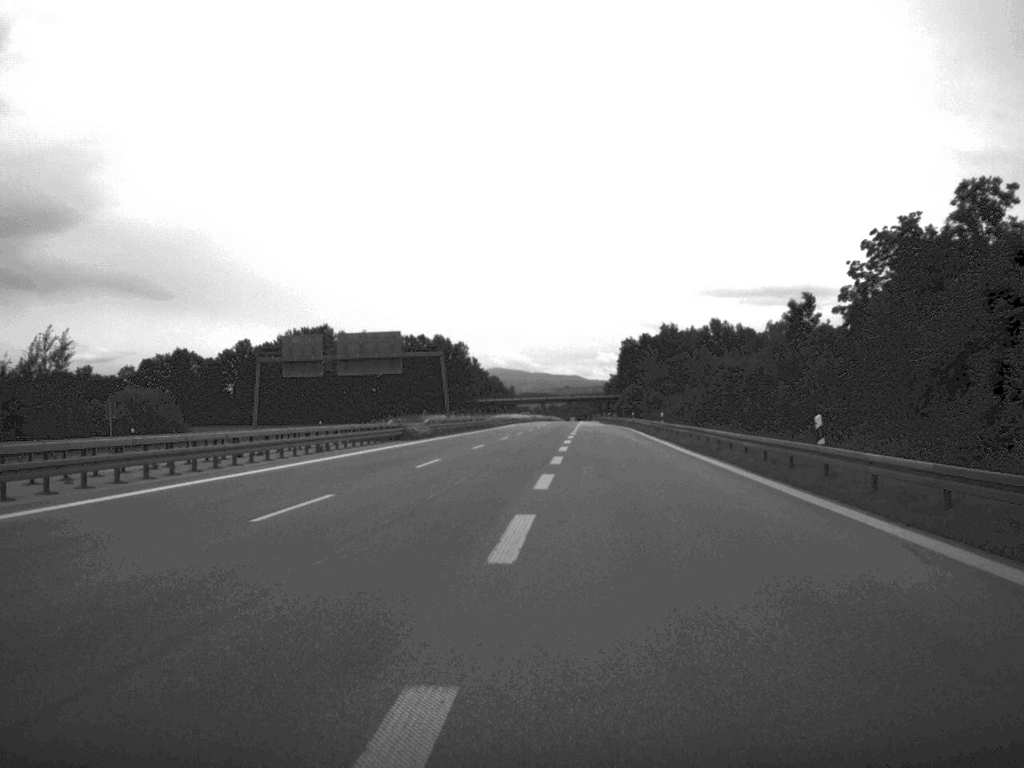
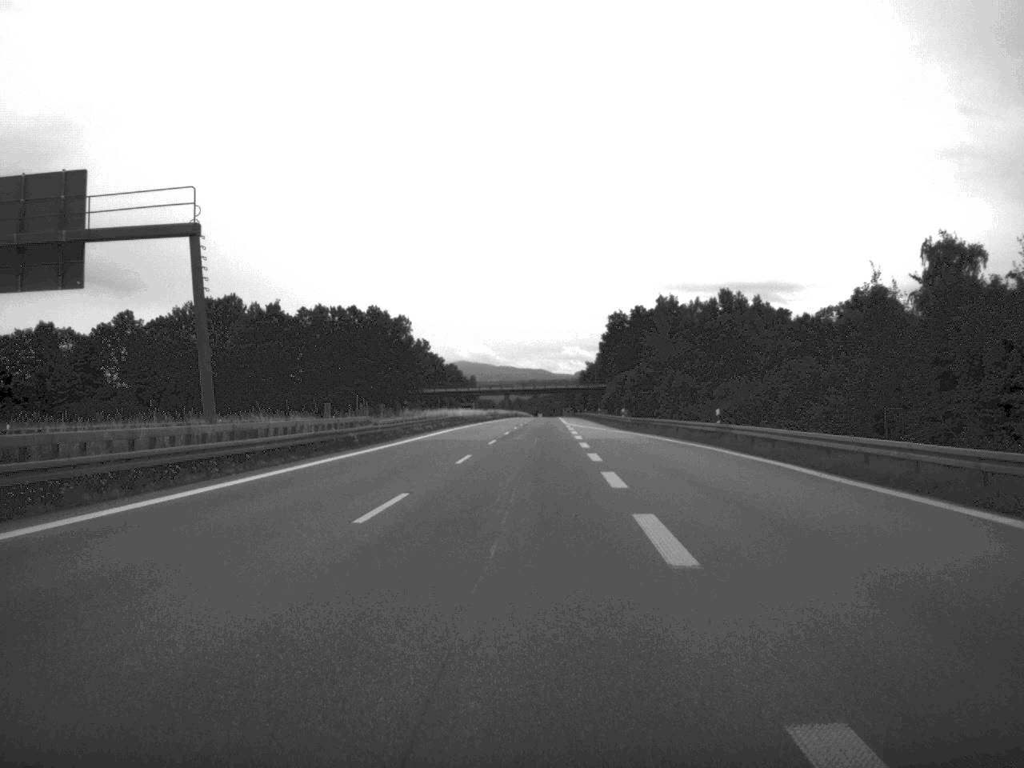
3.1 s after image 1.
(+1.1, +72.0) m; +1°
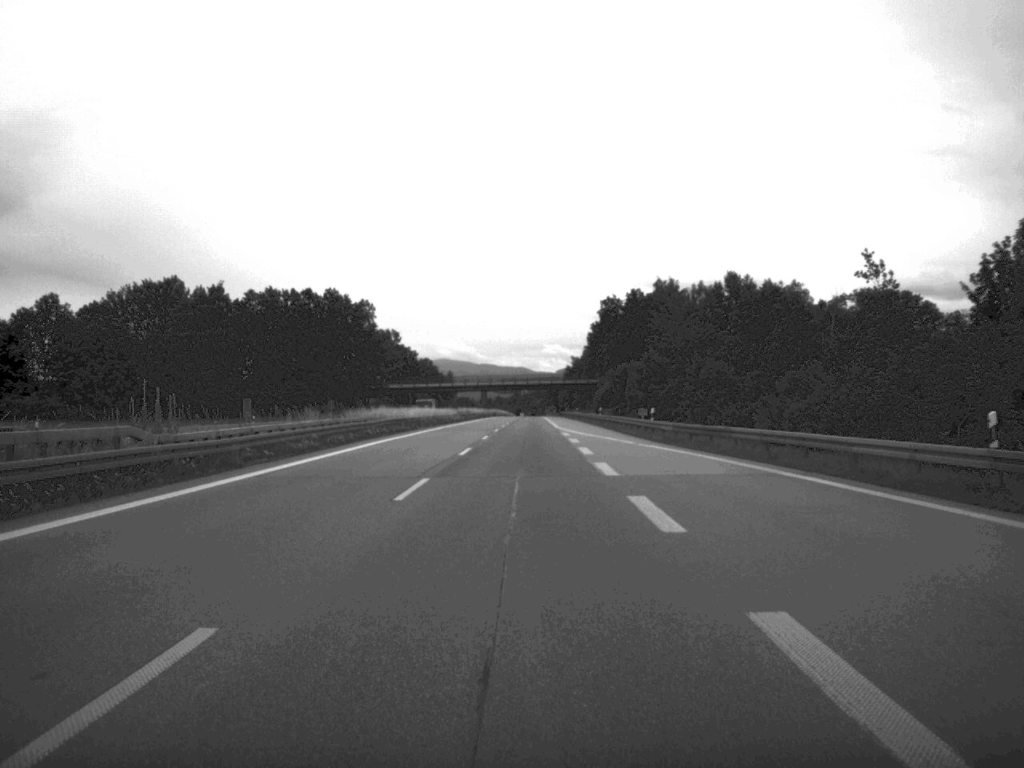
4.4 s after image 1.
(+0.2, +32.2) m; +1°
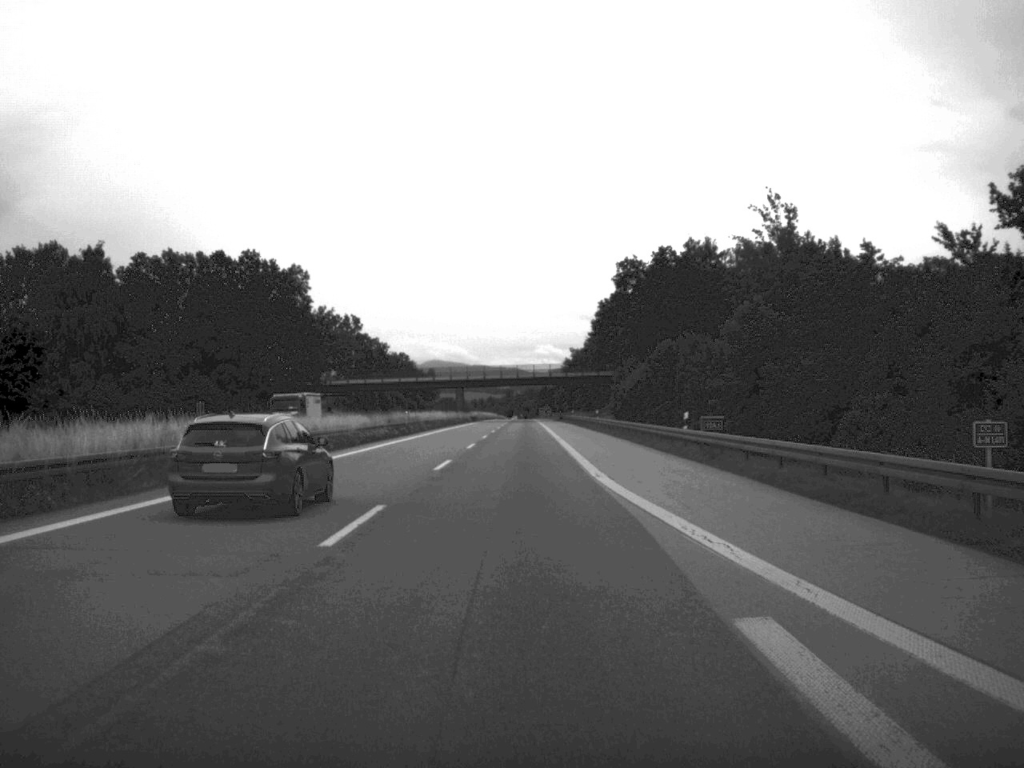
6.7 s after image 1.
(+0.3, +59.3) m; 0°
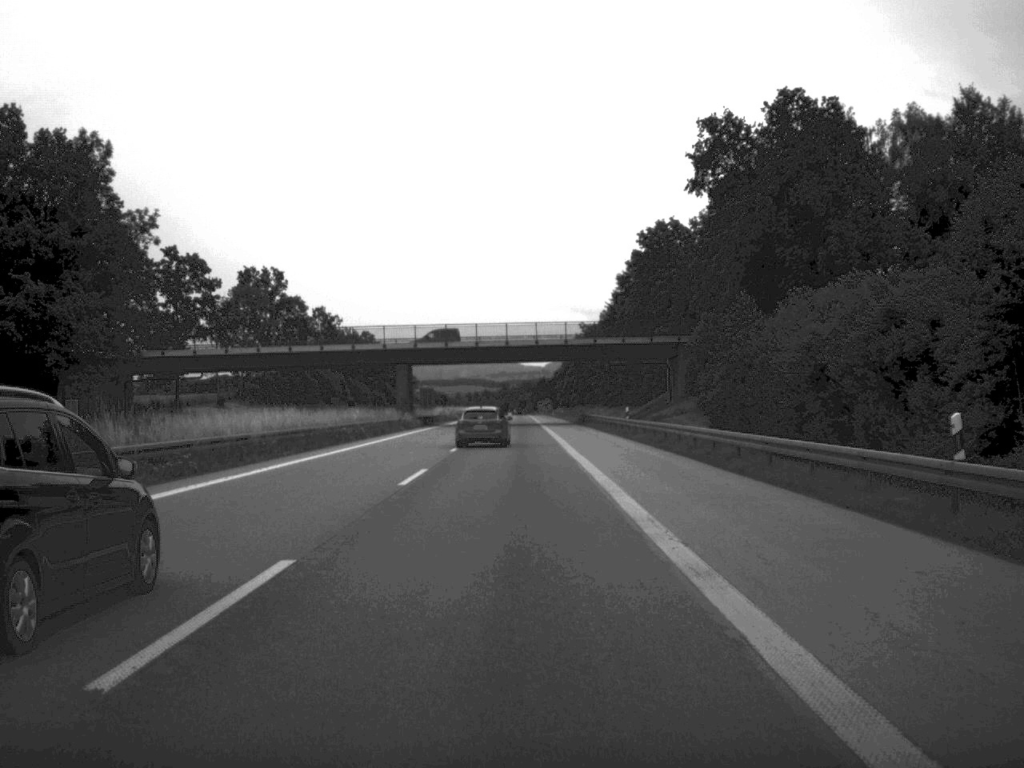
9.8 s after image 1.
(-0.1, +78.5) m; 0°
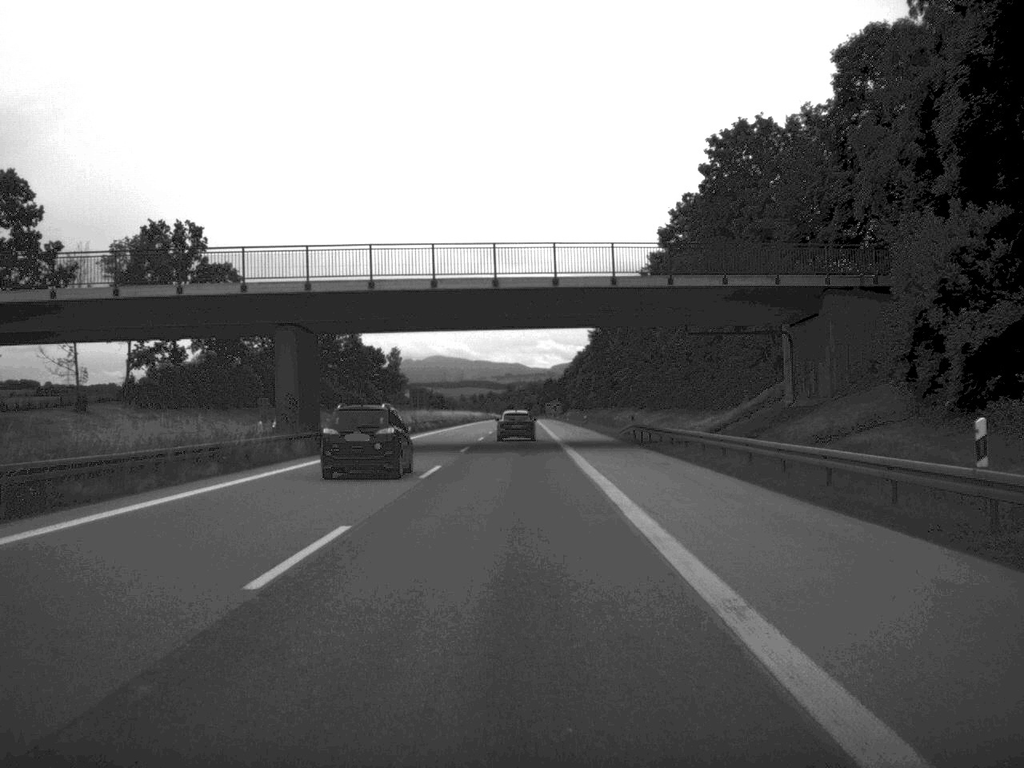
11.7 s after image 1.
(-0.1, +48.9) m; 0°
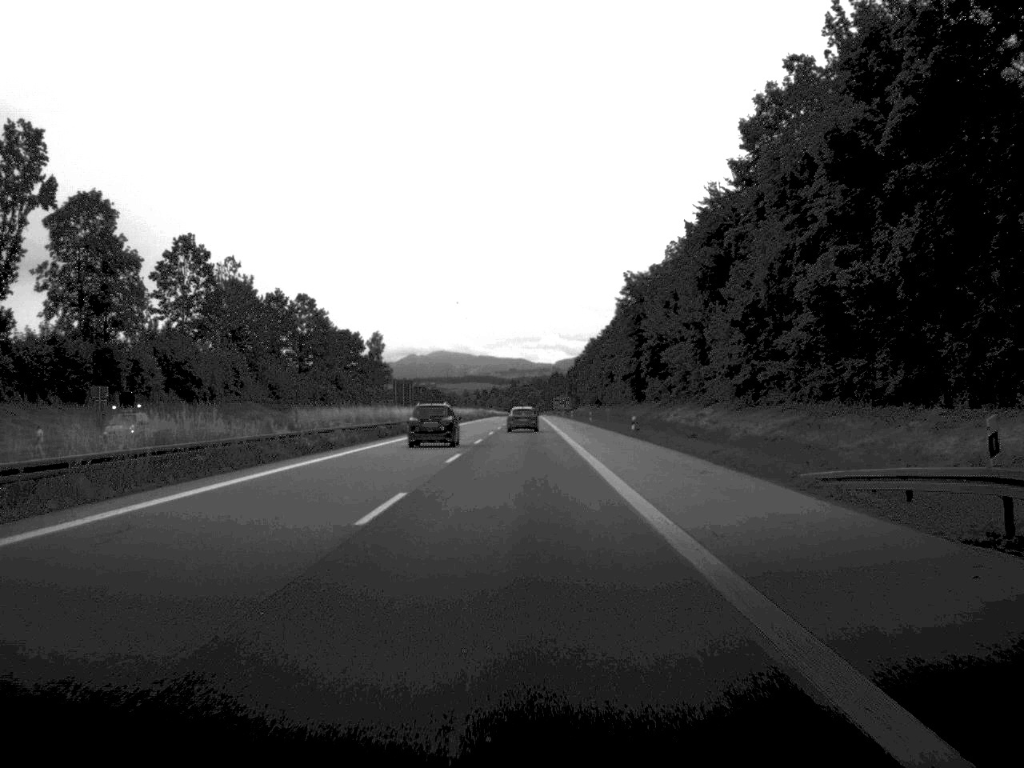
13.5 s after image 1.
(-0.1, +47.4) m; 0°
